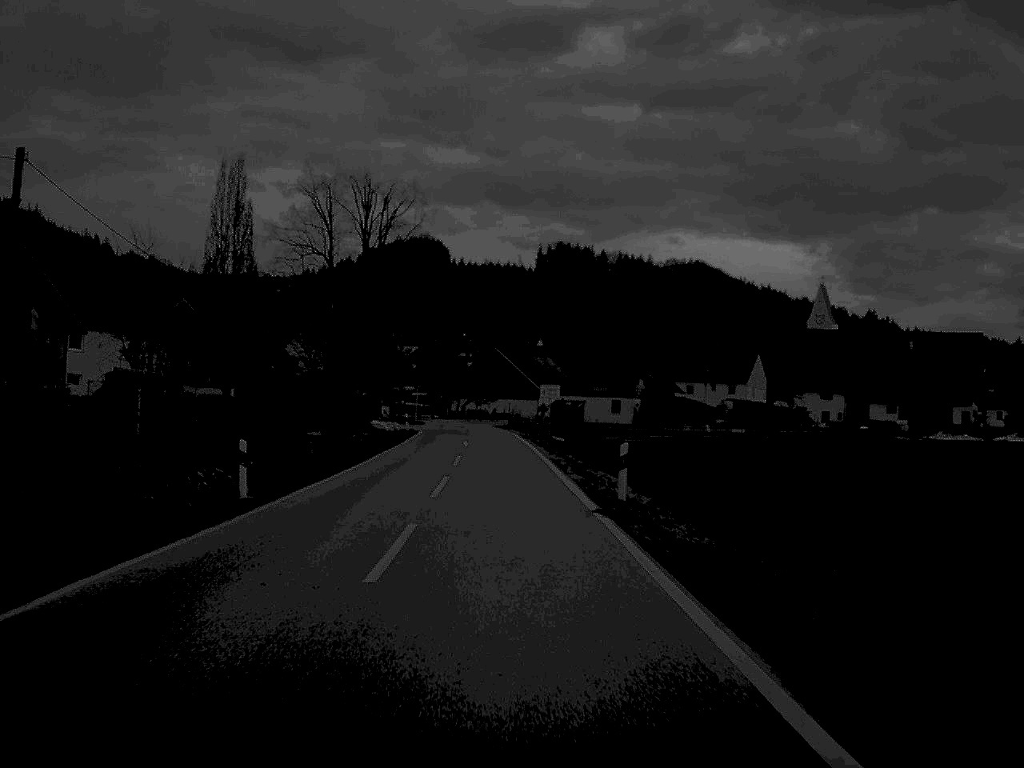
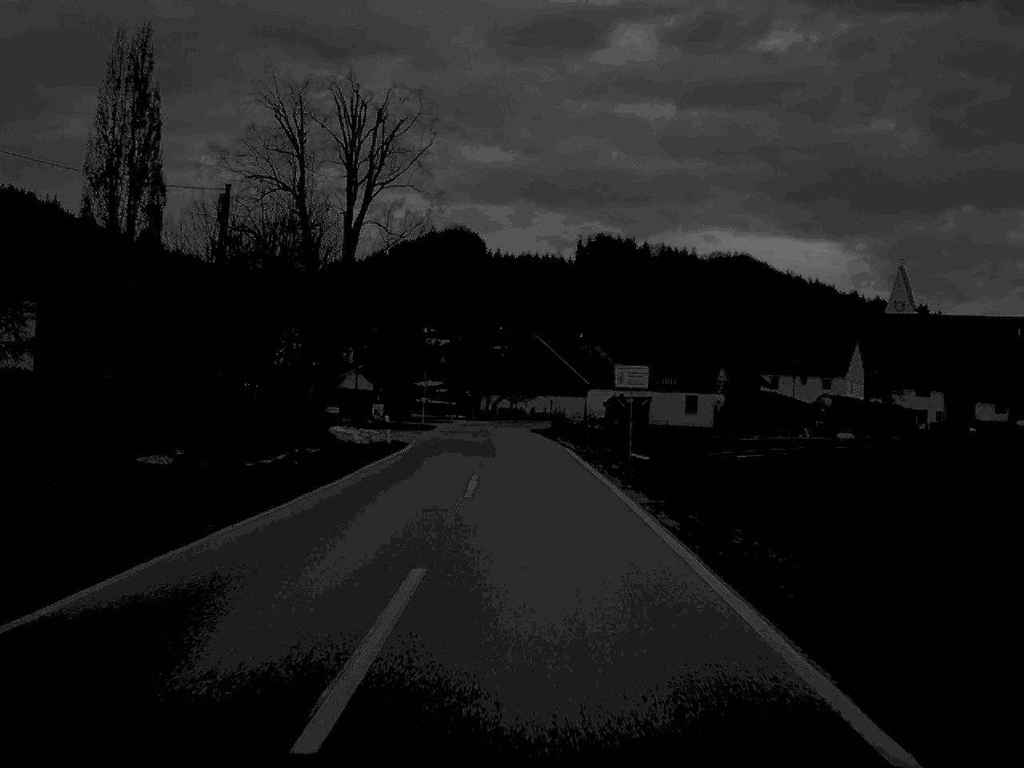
(-0.7, +29.2) m; -2°
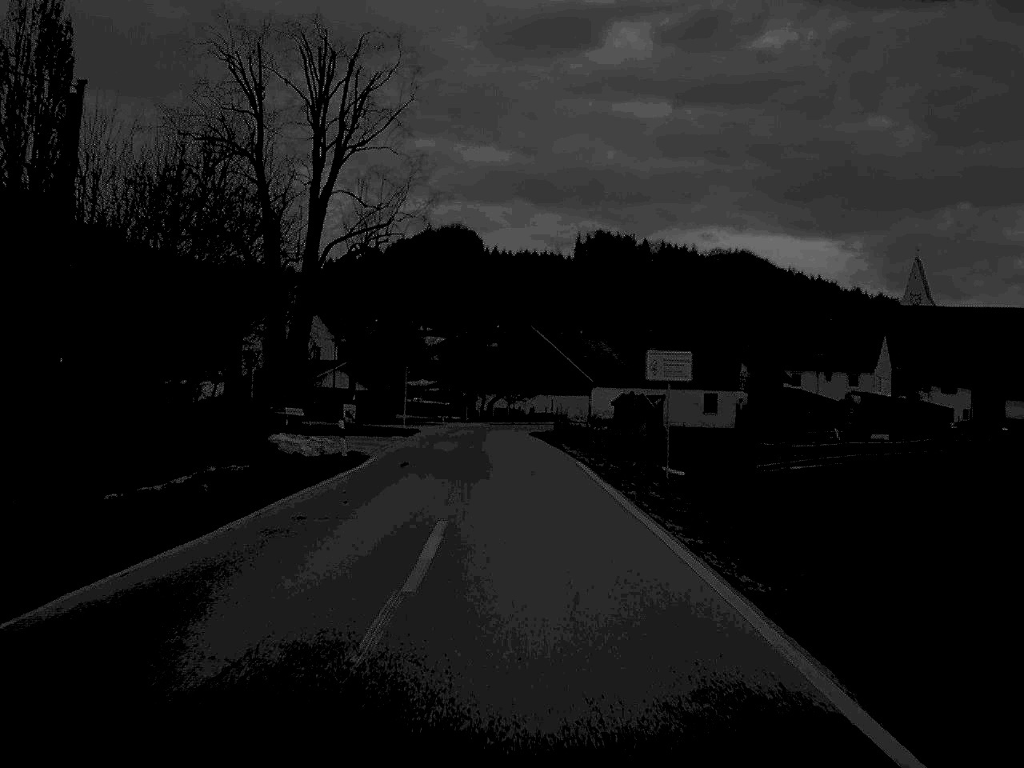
(0.0, +10.5) m; 0°
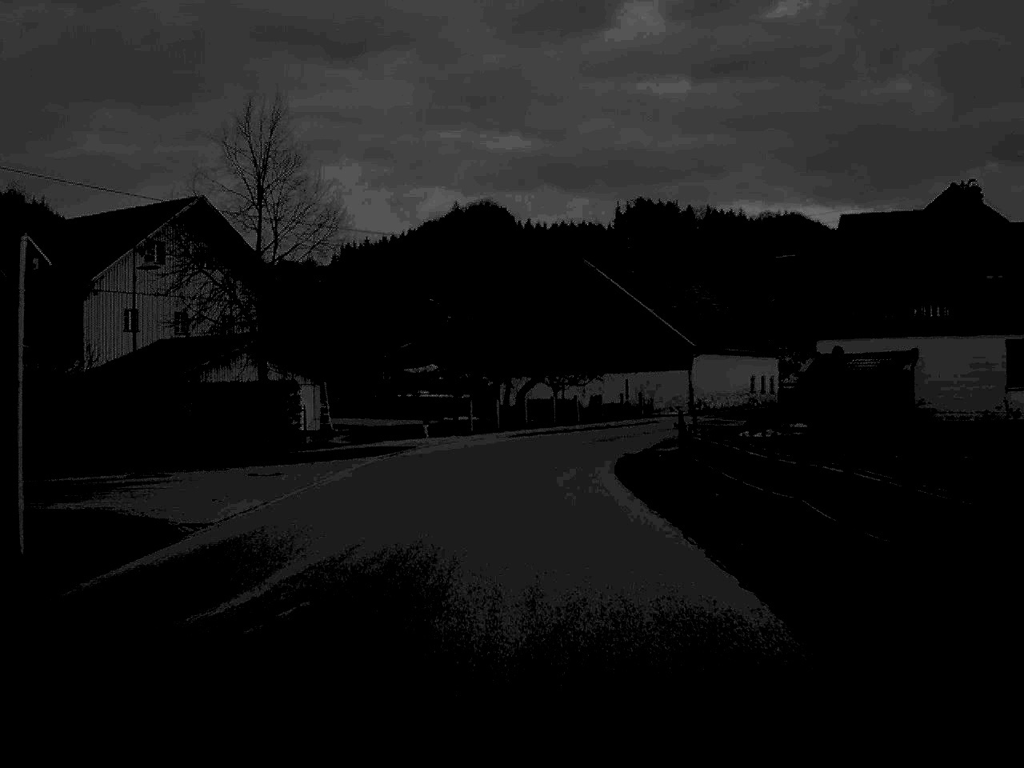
(-0.6, +50.0) m; -2°
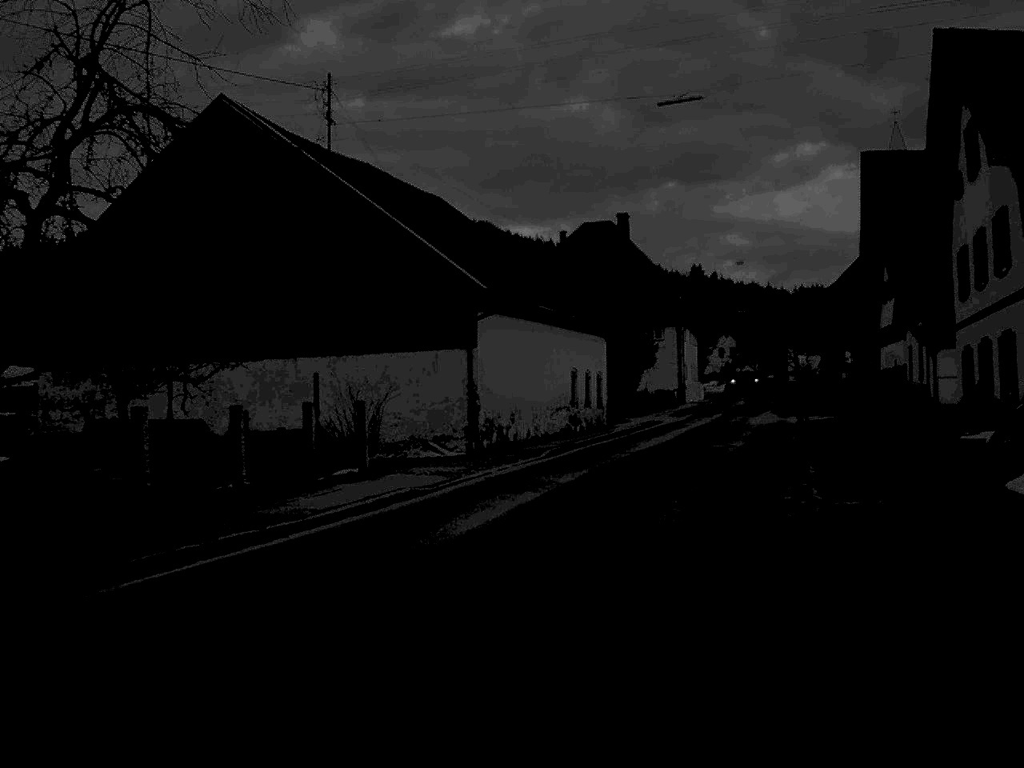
(+2.8, +42.9) m; +15°
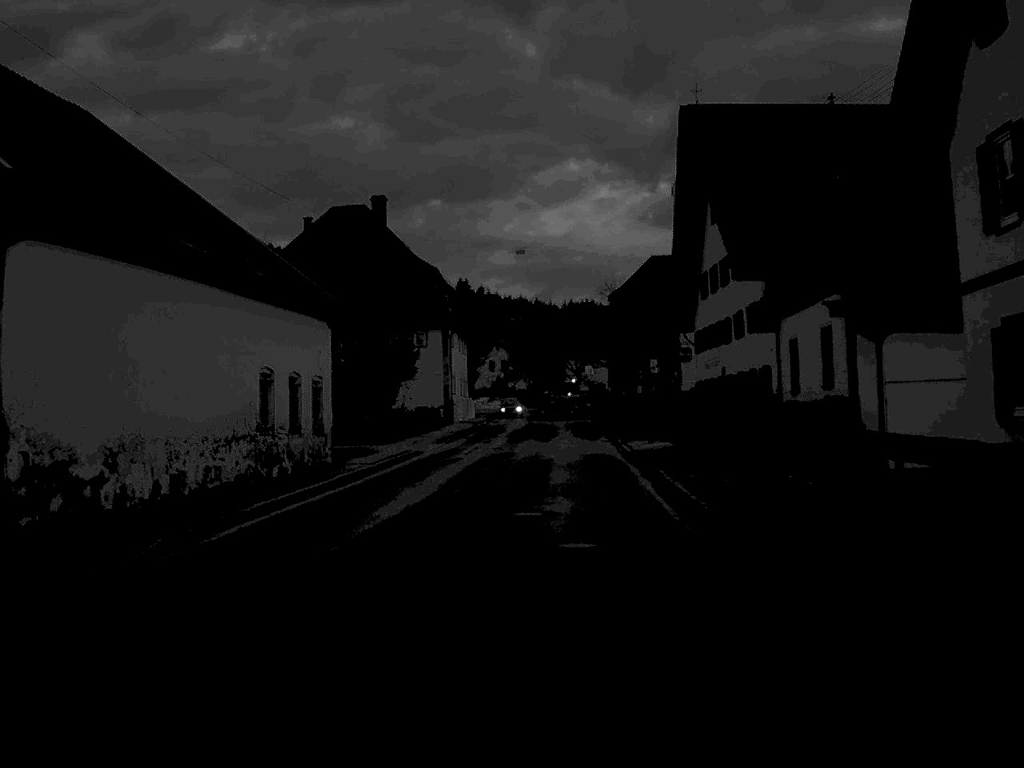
(+1.7, +16.9) m; +10°
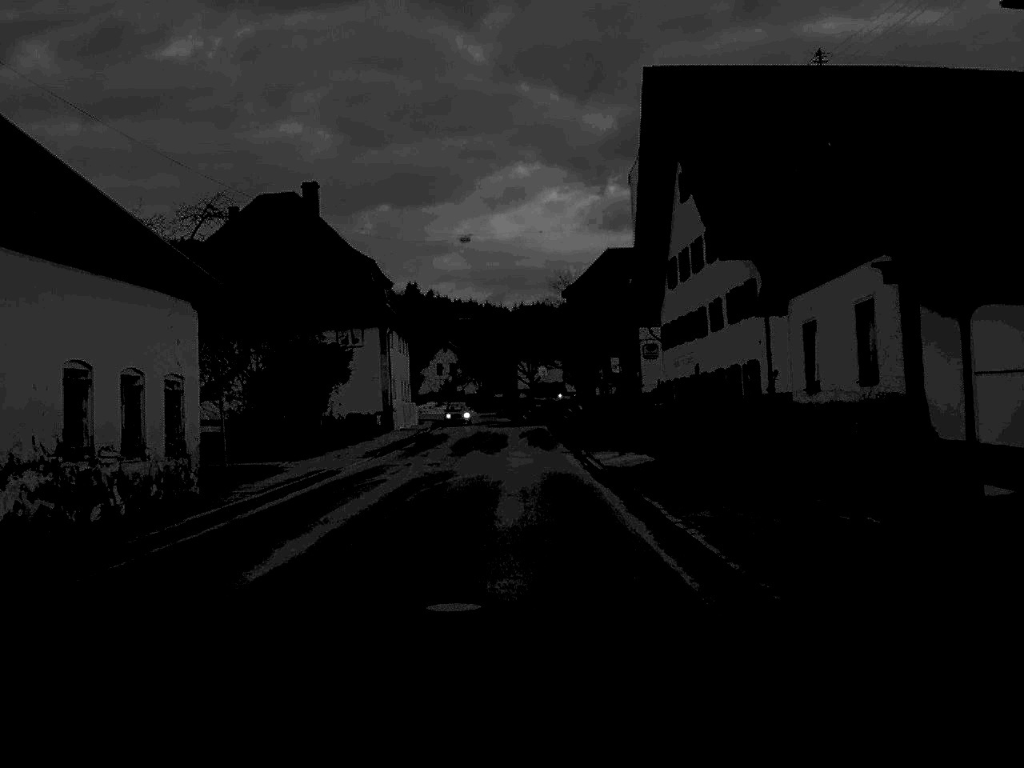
(+0.2, +7.6) m; +2°
